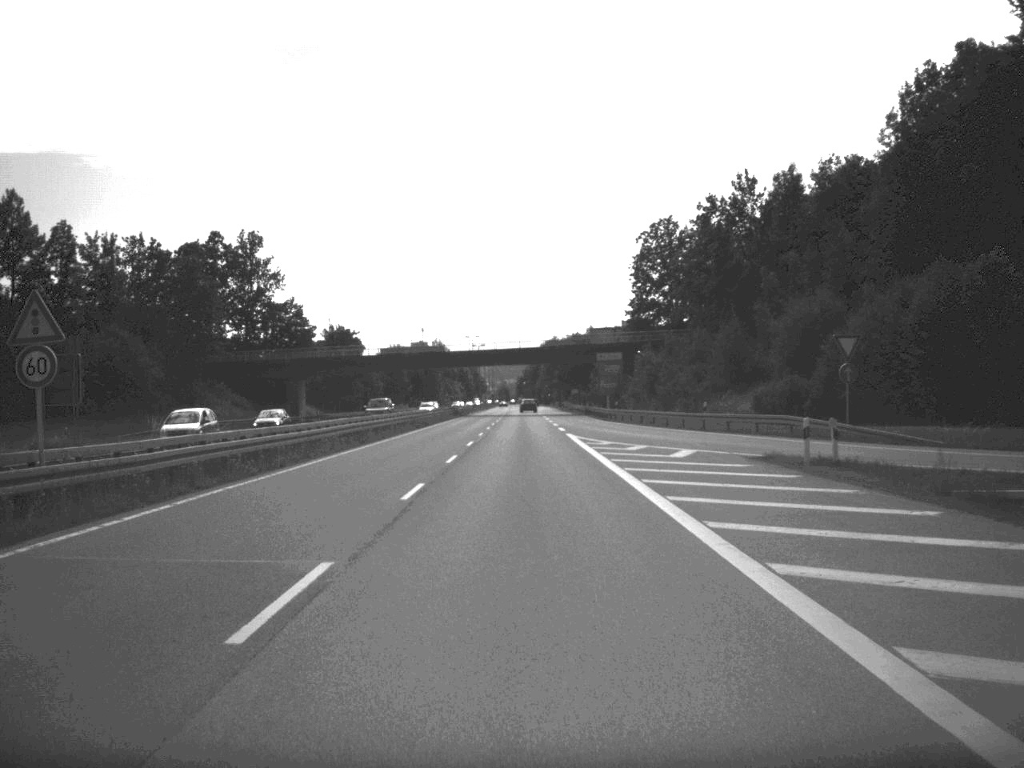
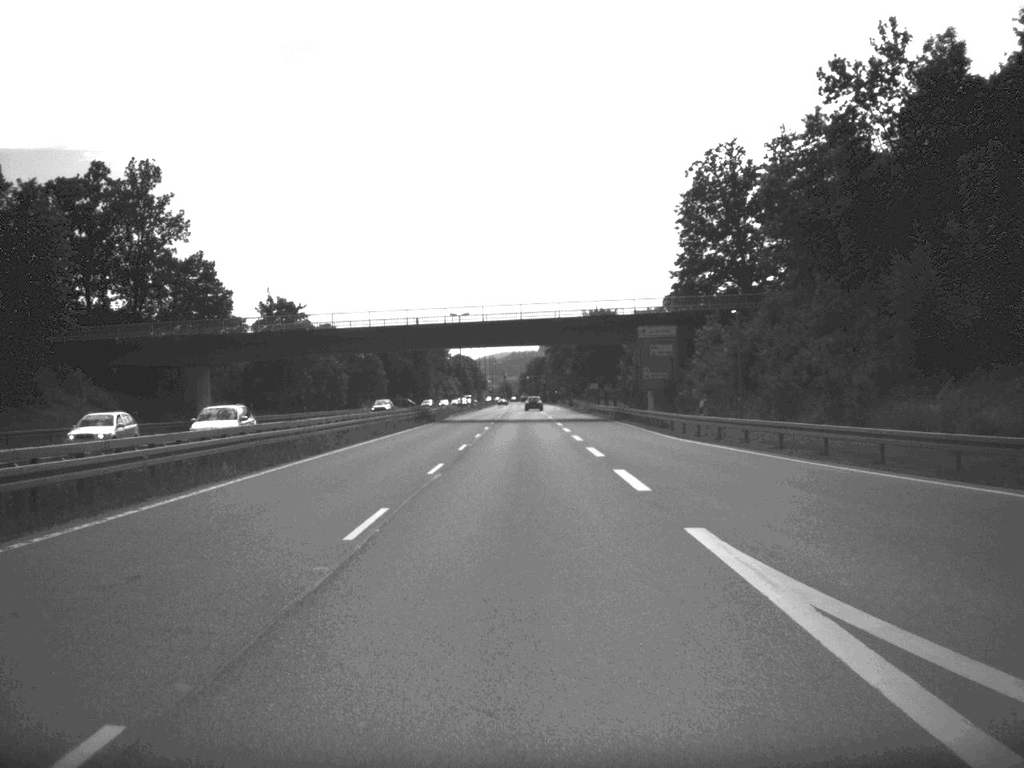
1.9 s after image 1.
(-0.1, +41.1) m; 0°
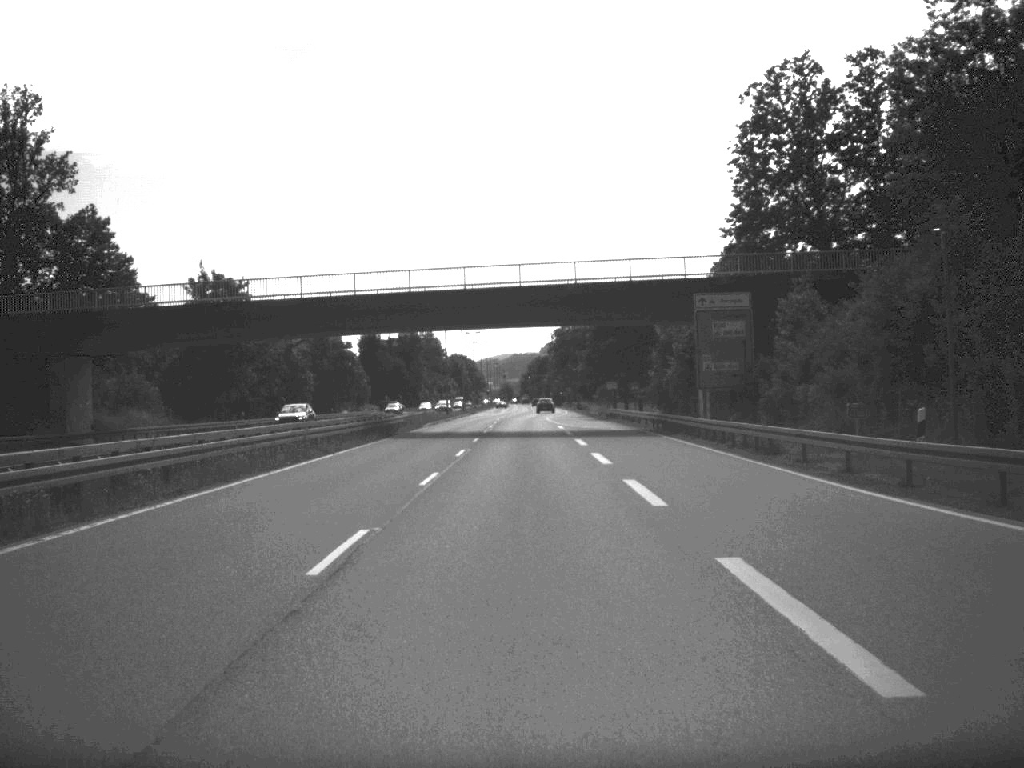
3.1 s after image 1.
(0.0, +25.8) m; 0°
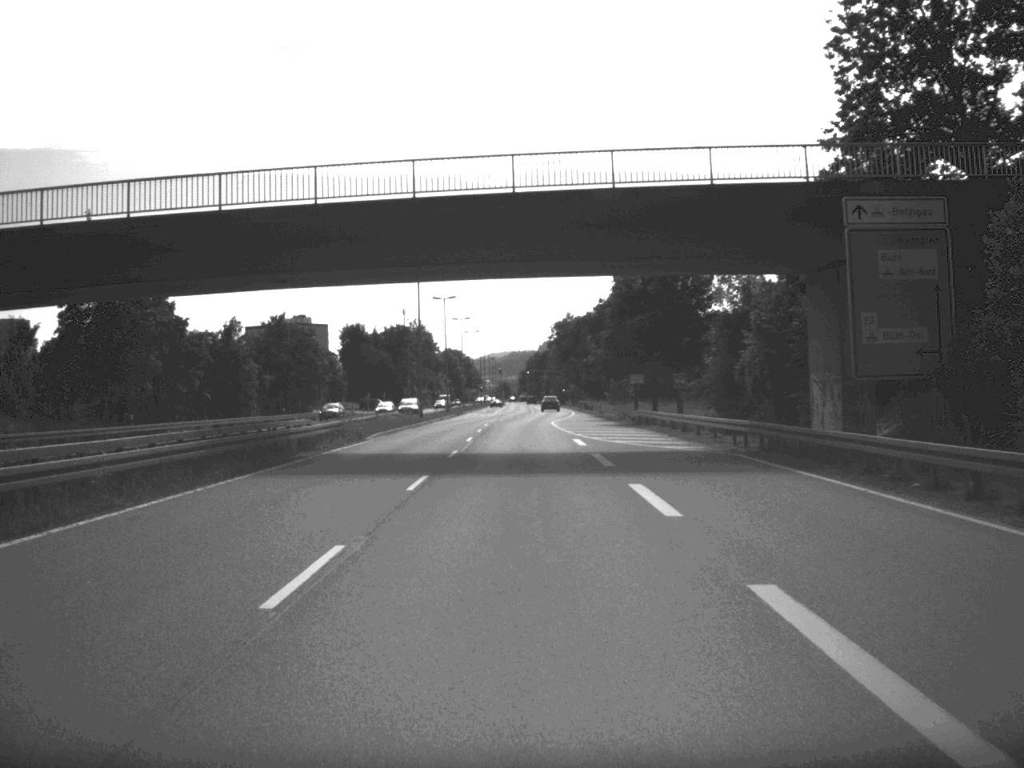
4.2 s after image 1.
(0.0, +25.4) m; 0°
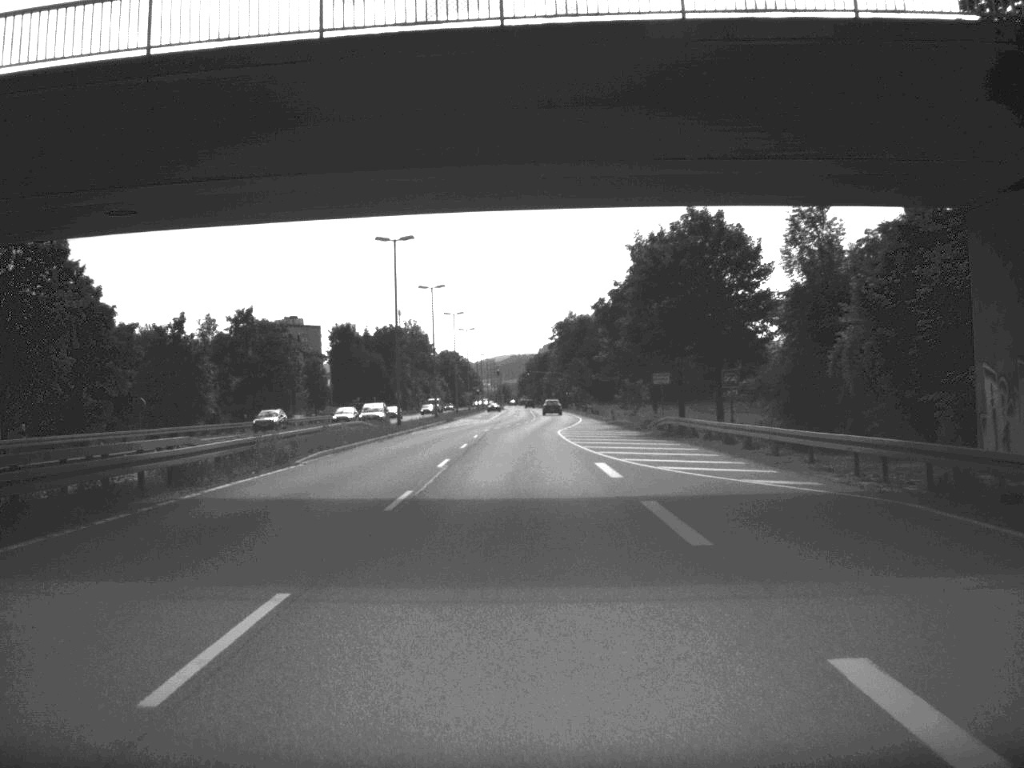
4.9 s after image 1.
(0.0, +14.5) m; 0°
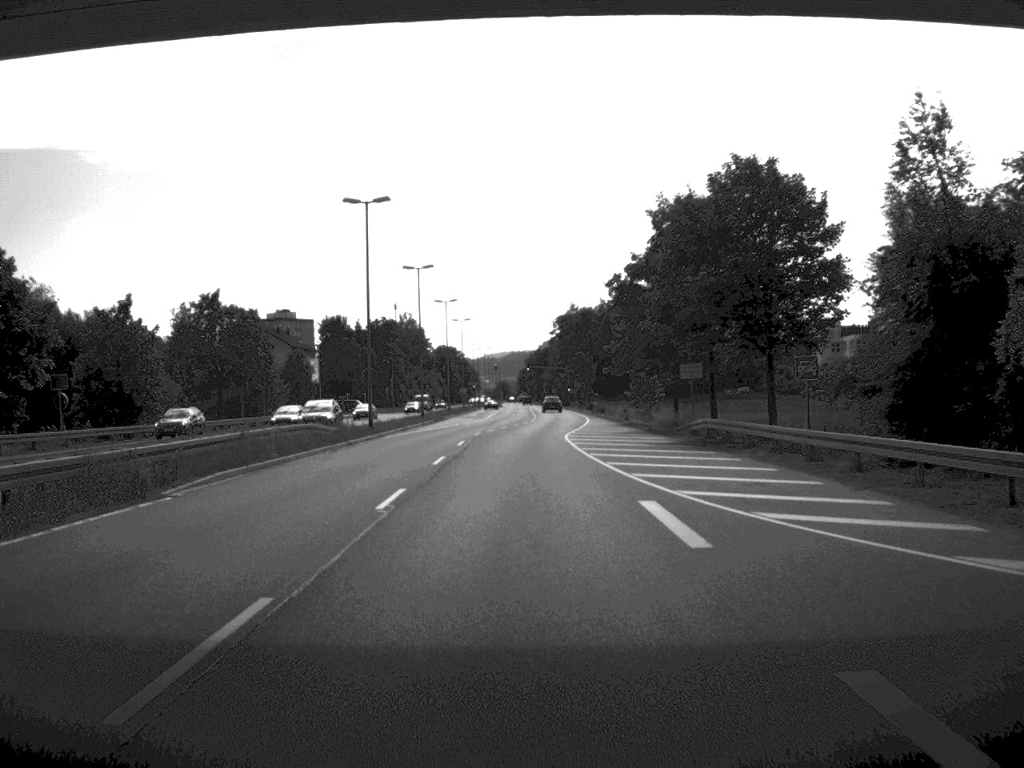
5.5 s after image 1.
(0.0, +12.1) m; 0°
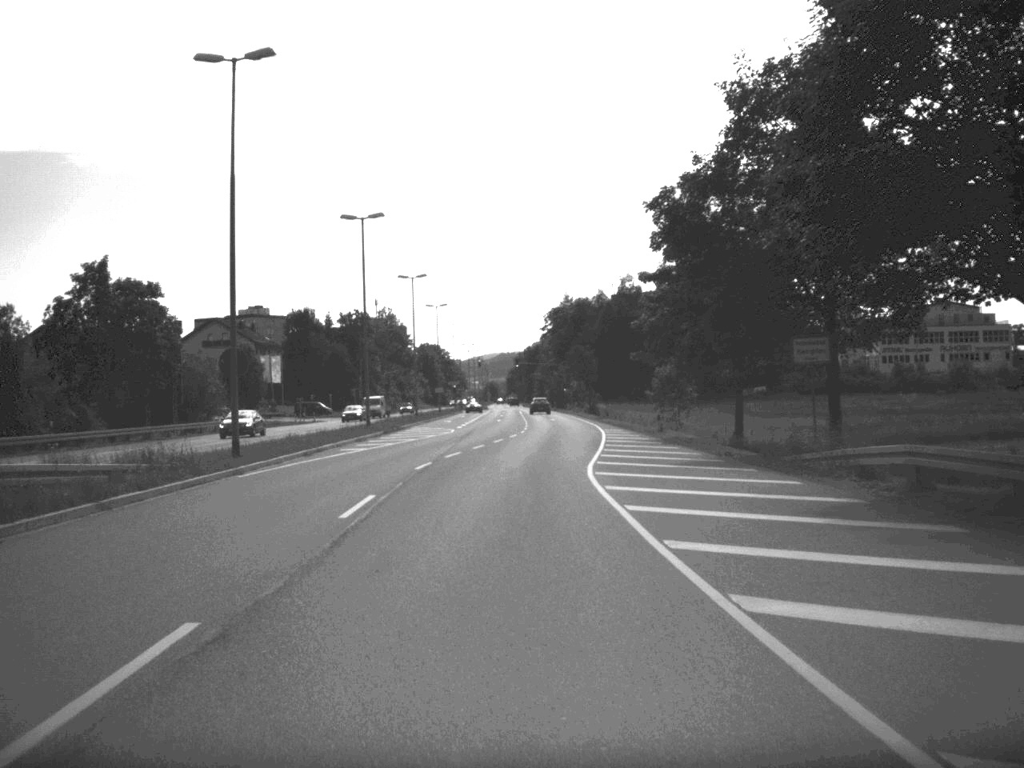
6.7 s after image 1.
(+0.1, +24.5) m; 0°
